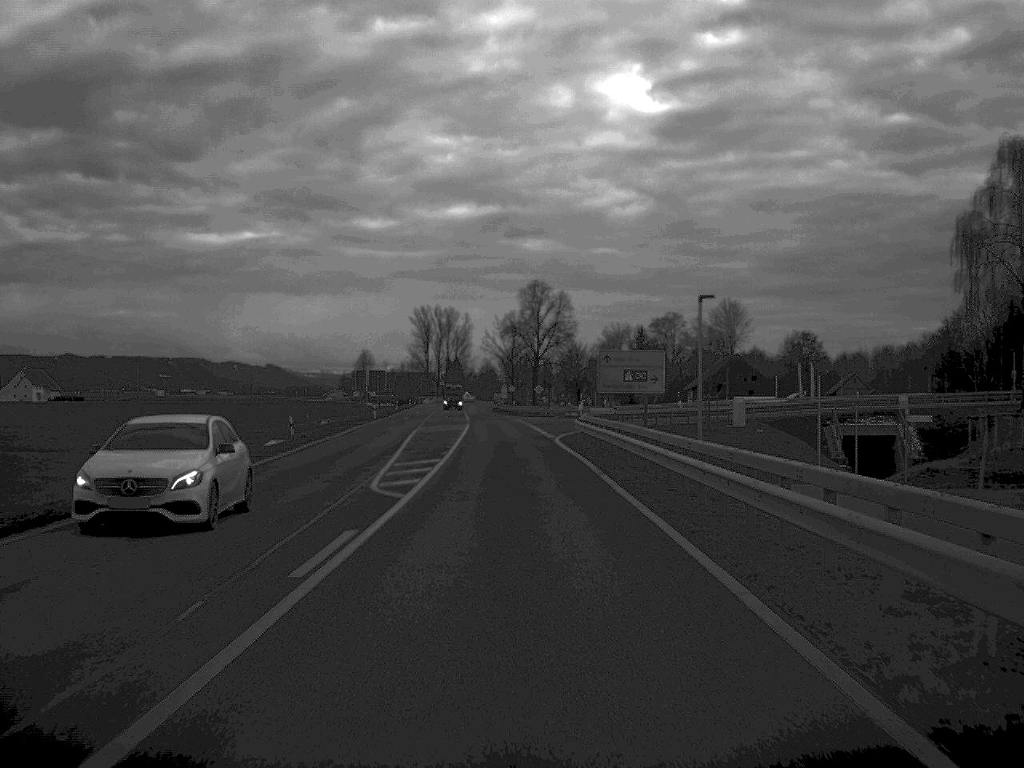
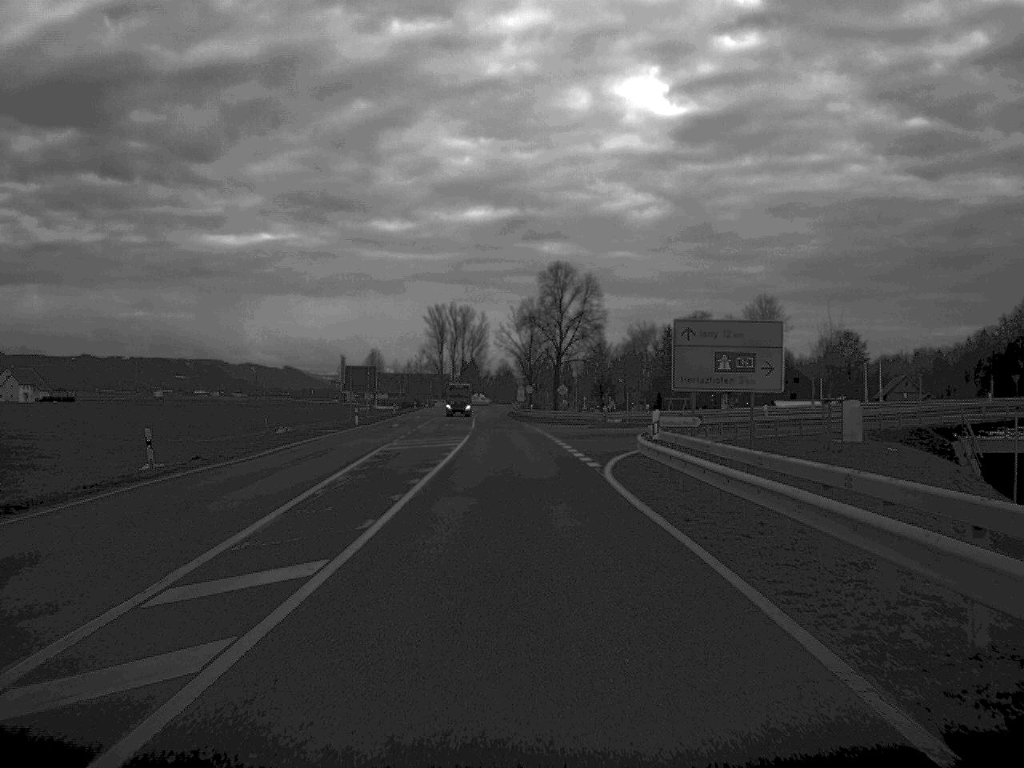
(-0.1, +21.7) m; -1°
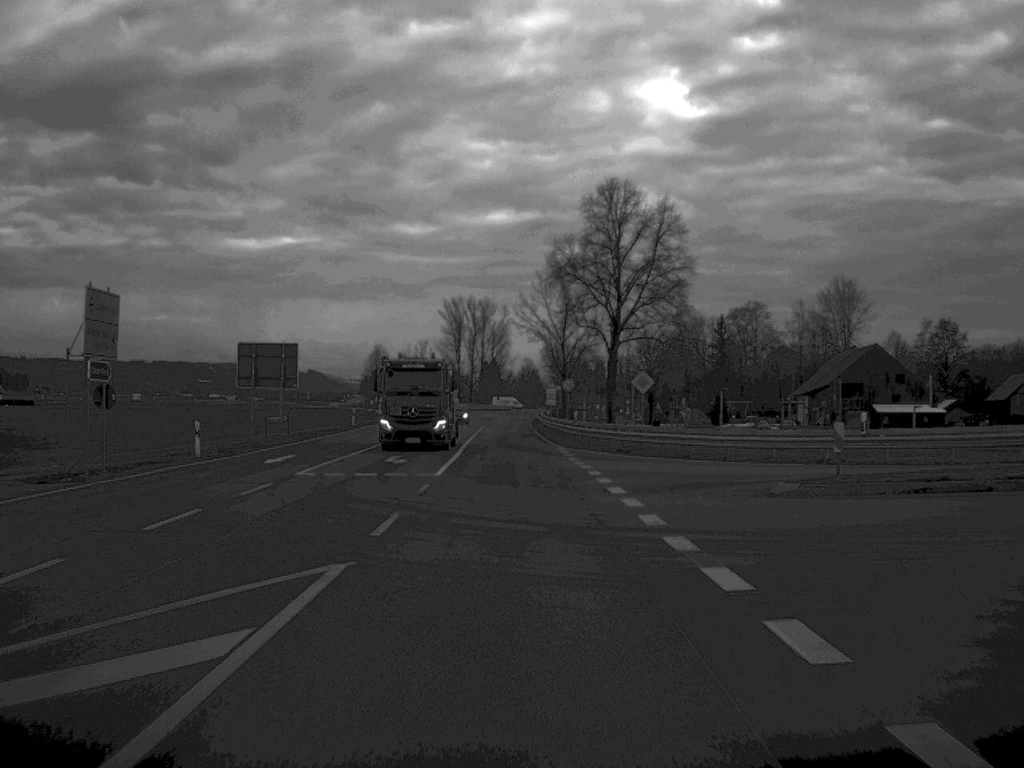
(-0.5, +46.4) m; -1°
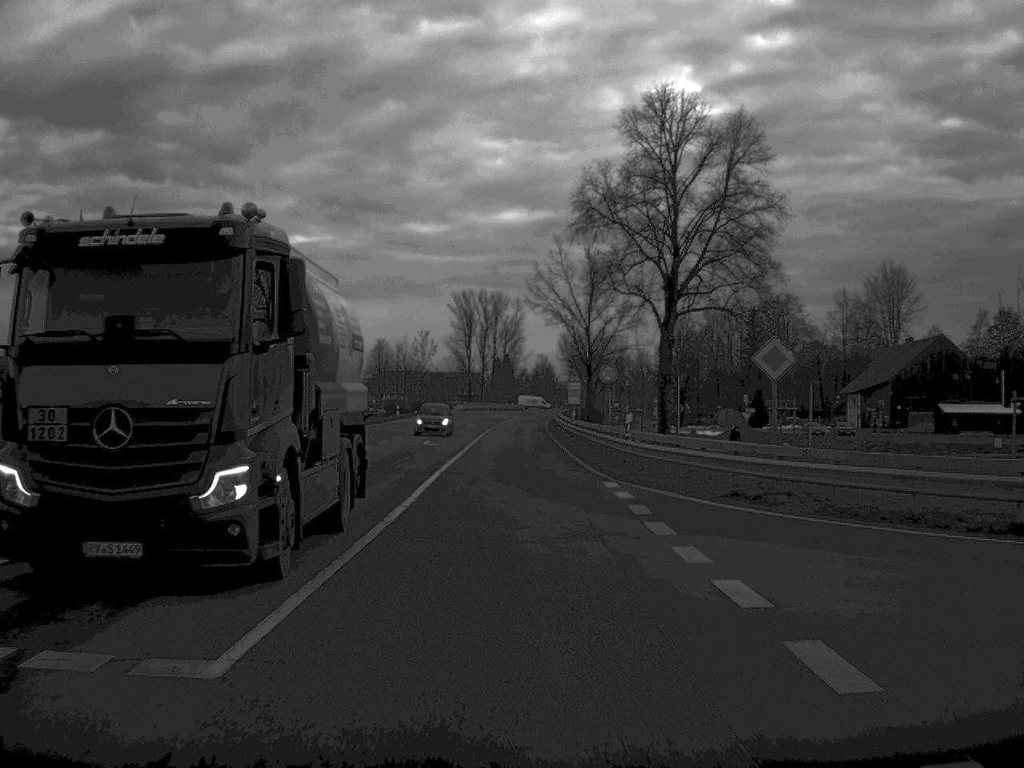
(-0.1, +21.7) m; -1°
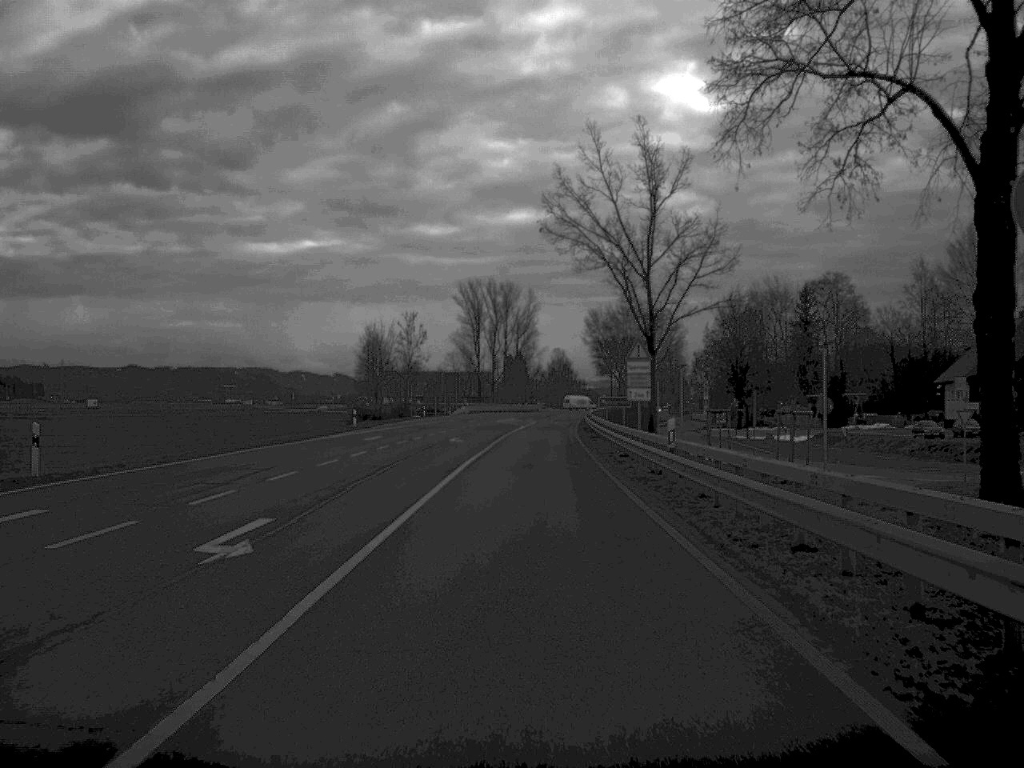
(-0.2, +35.1) m; -1°
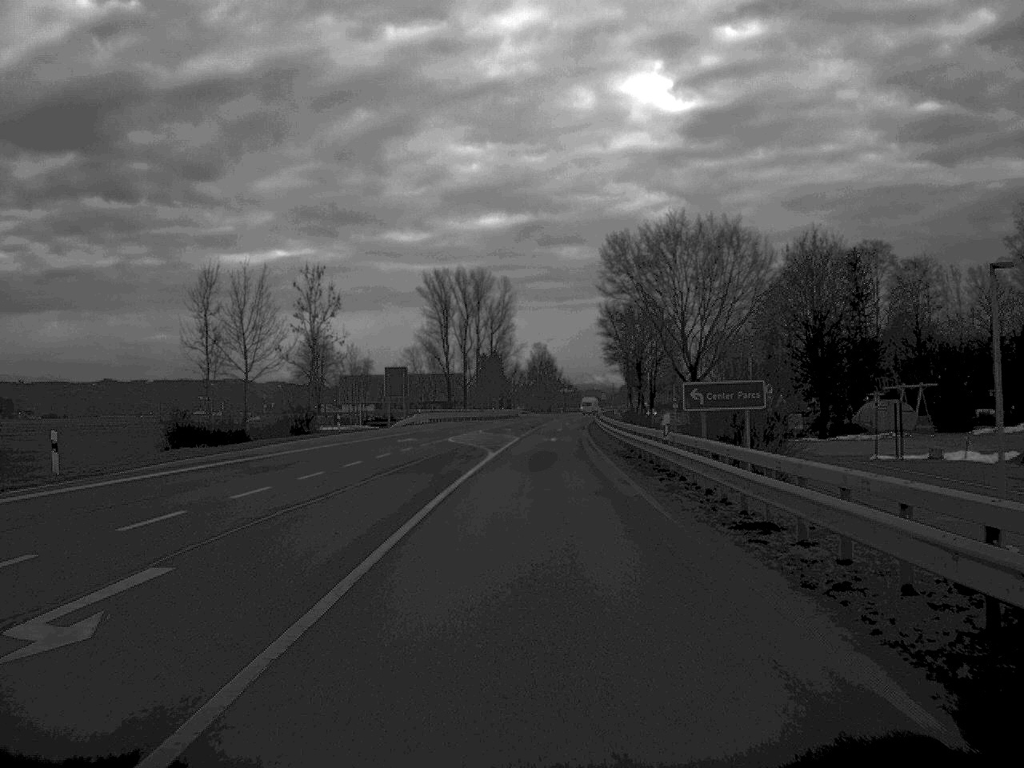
(+0.2, +45.1) m; +1°
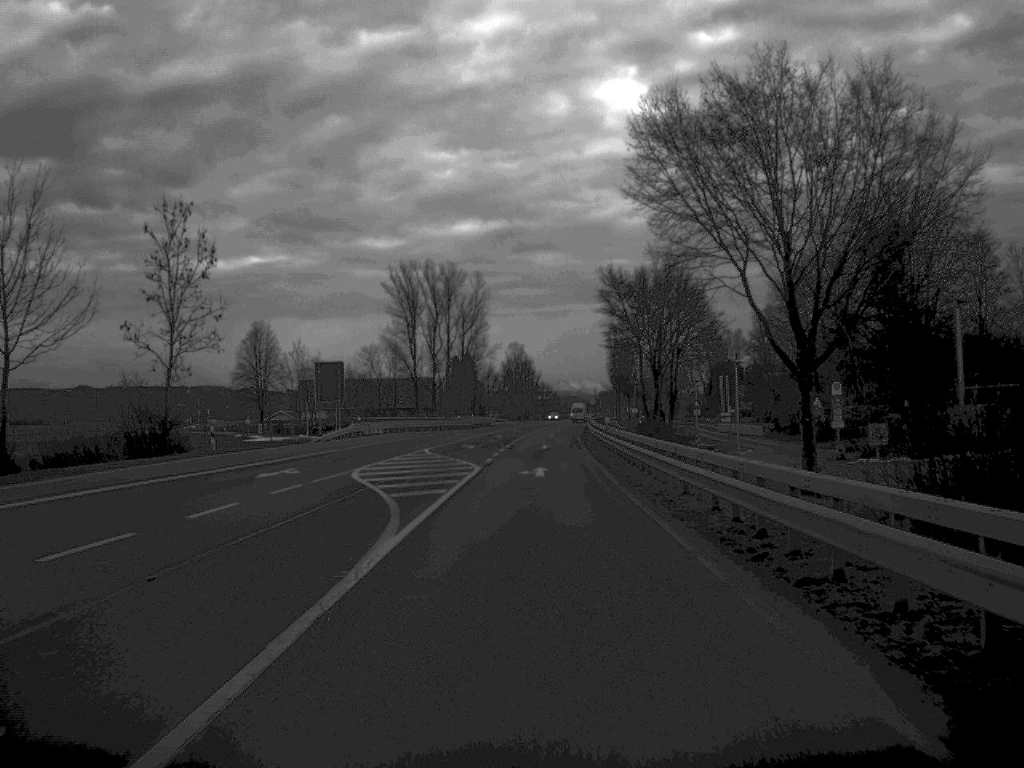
(+0.2, +26.4) m; +1°
